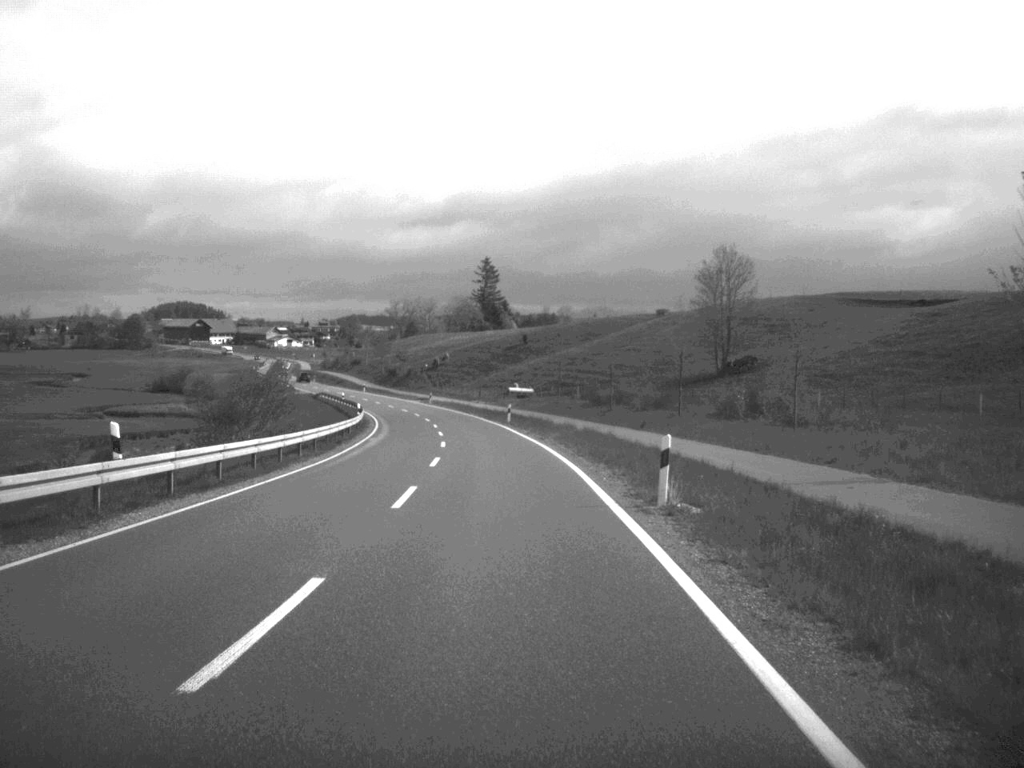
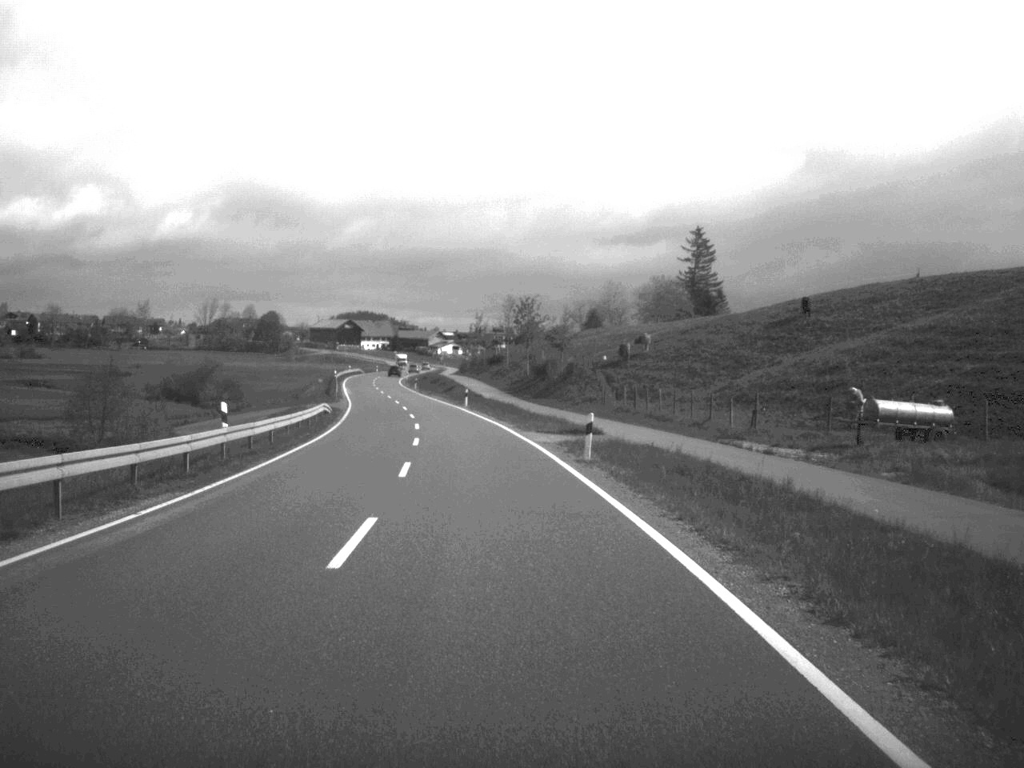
(-6.1, +89.0) m; -9°
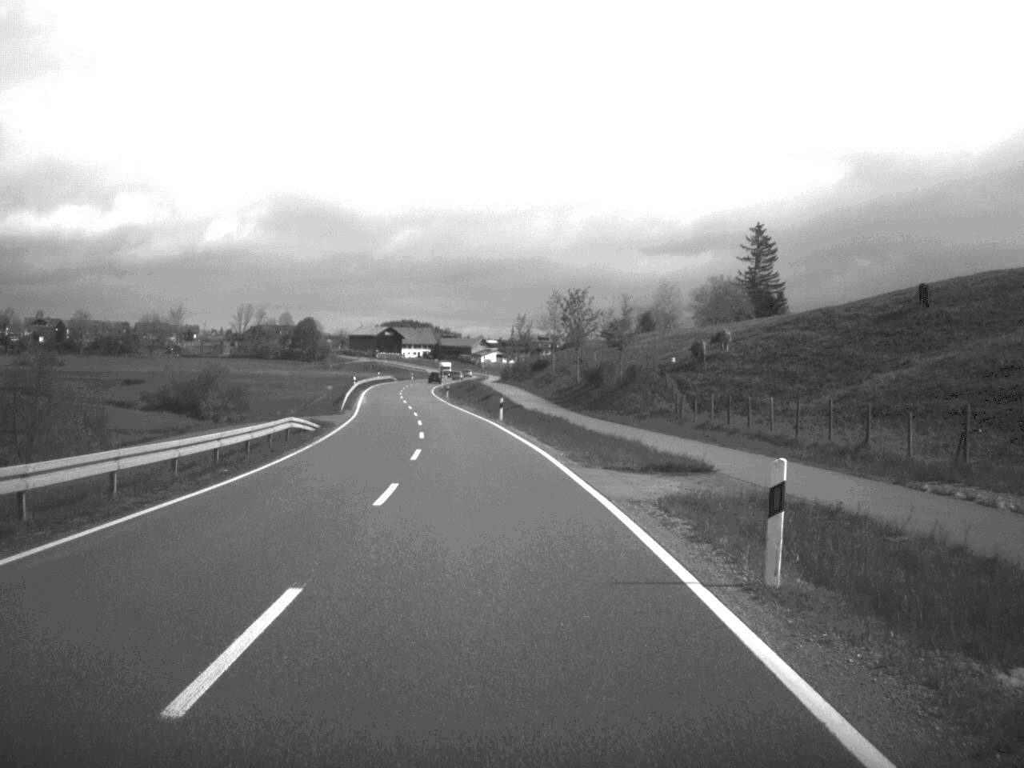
(-0.3, +17.0) m; -2°
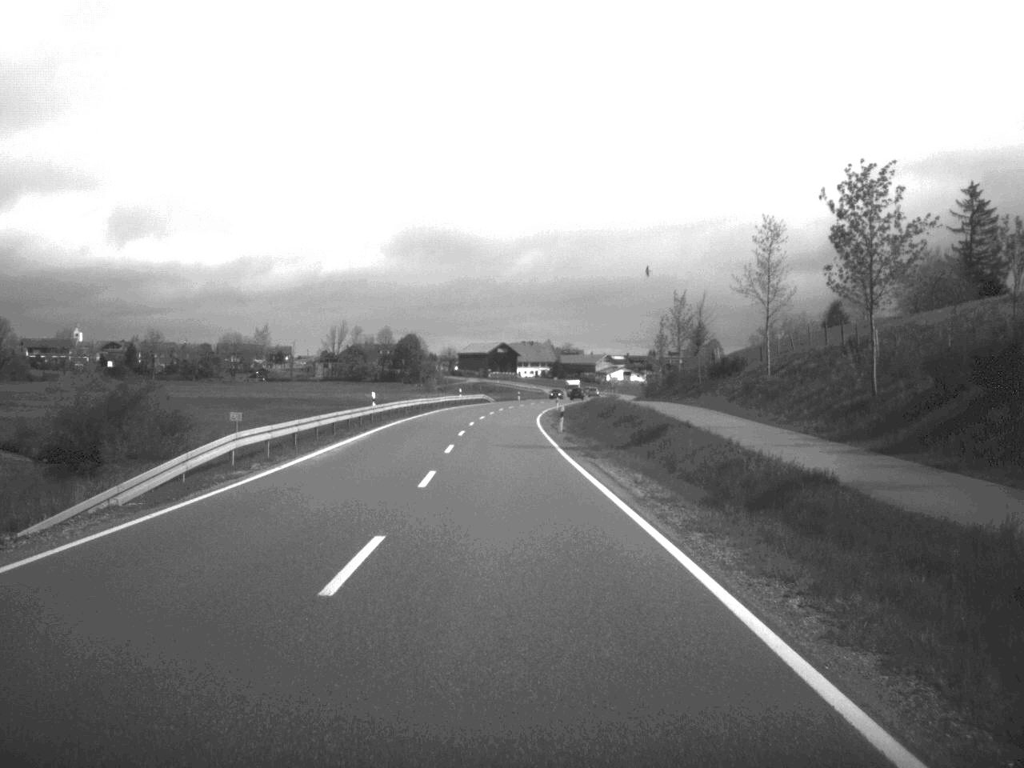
(-3.0, +54.6) m; -5°
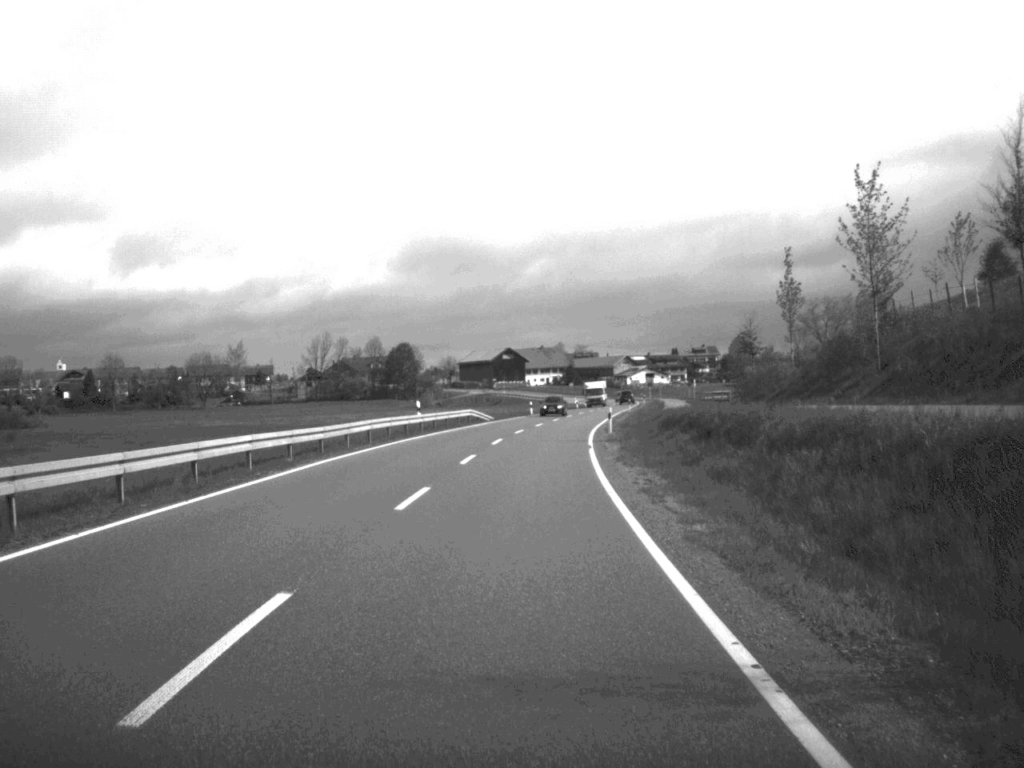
(-0.6, +50.9) m; 0°
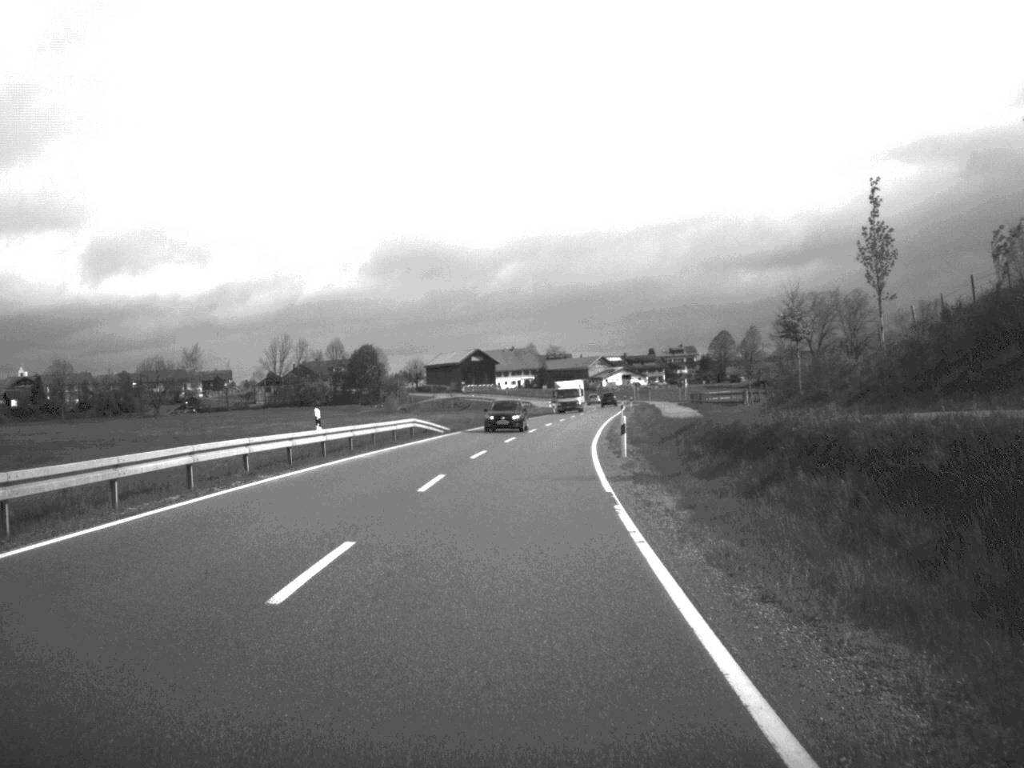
(+0.2, +19.7) m; +1°
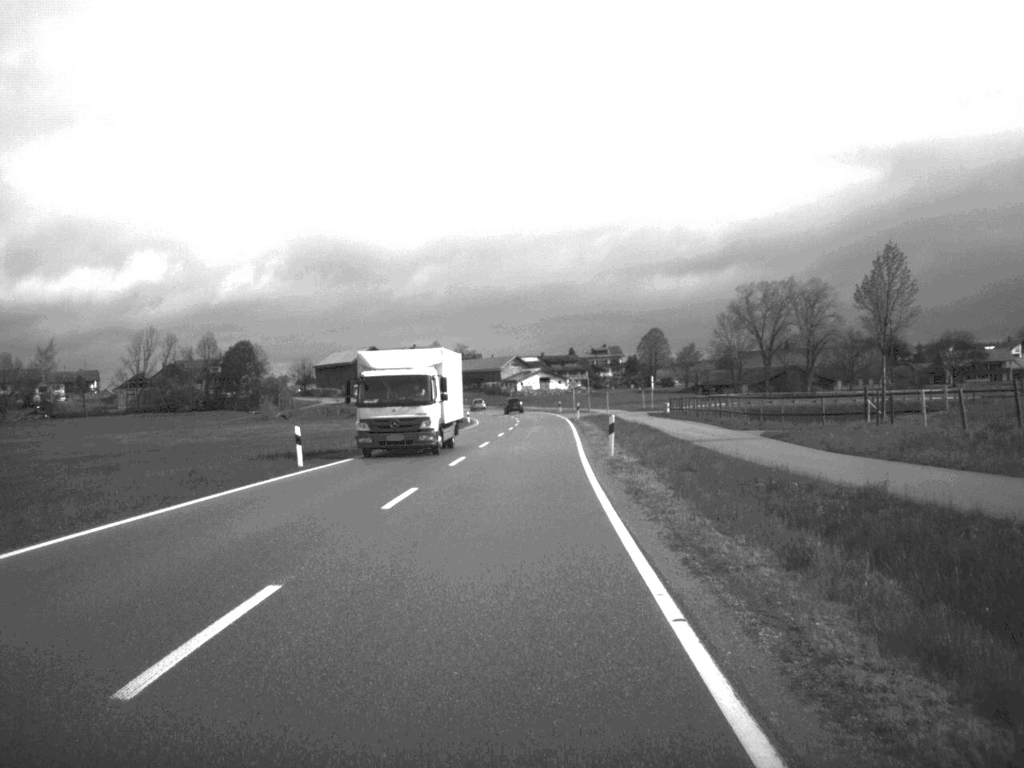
(+1.7, +49.7) m; +4°
